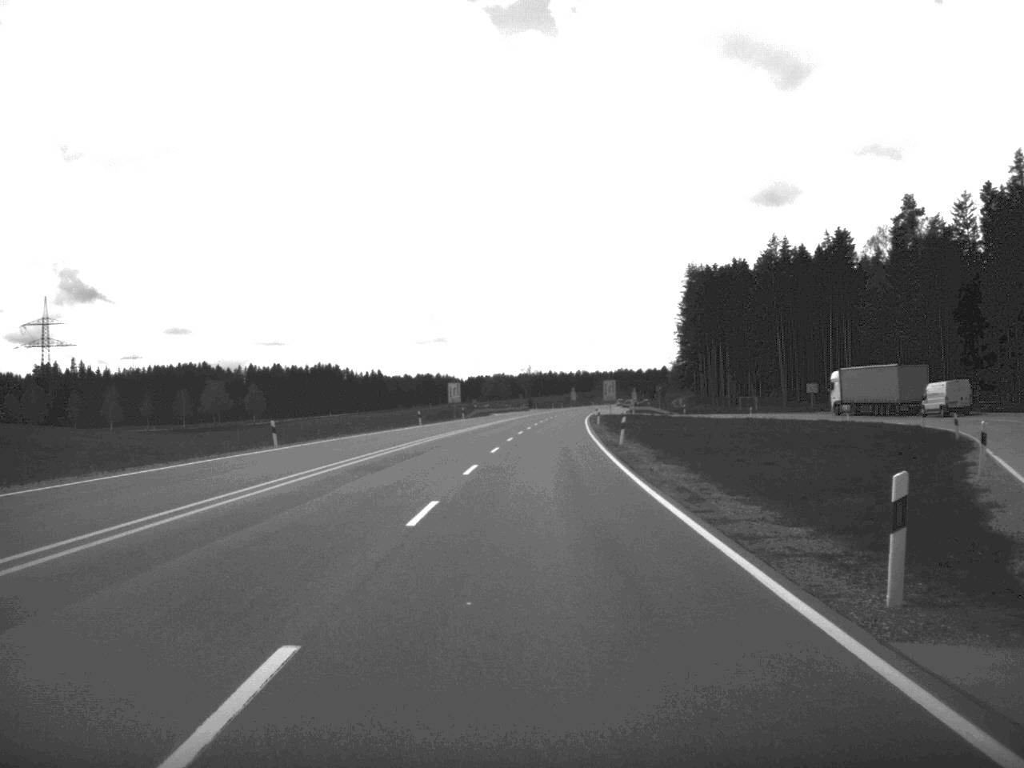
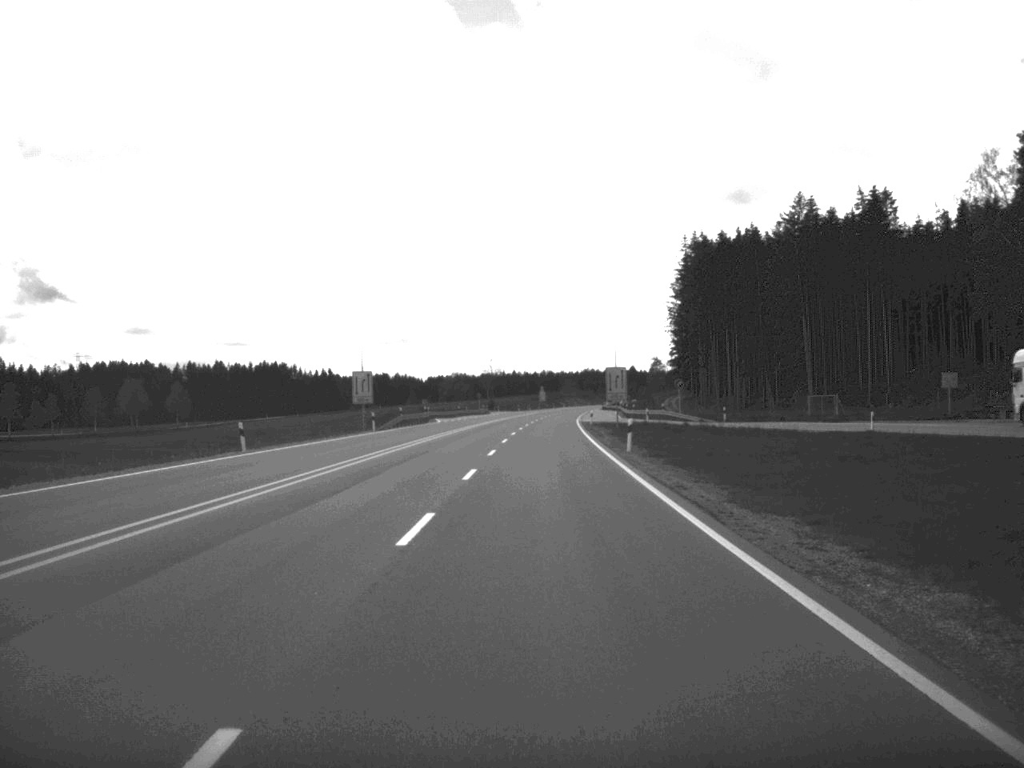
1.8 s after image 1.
(+0.6, +49.5) m; +2°
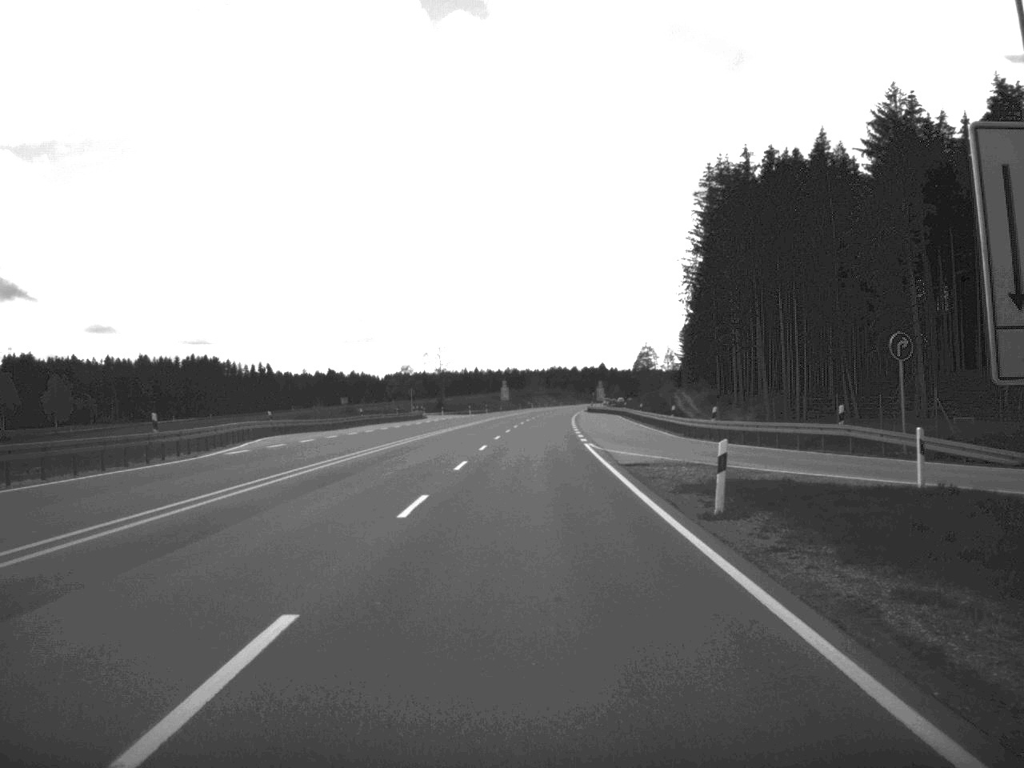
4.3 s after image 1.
(+1.1, +68.4) m; +1°
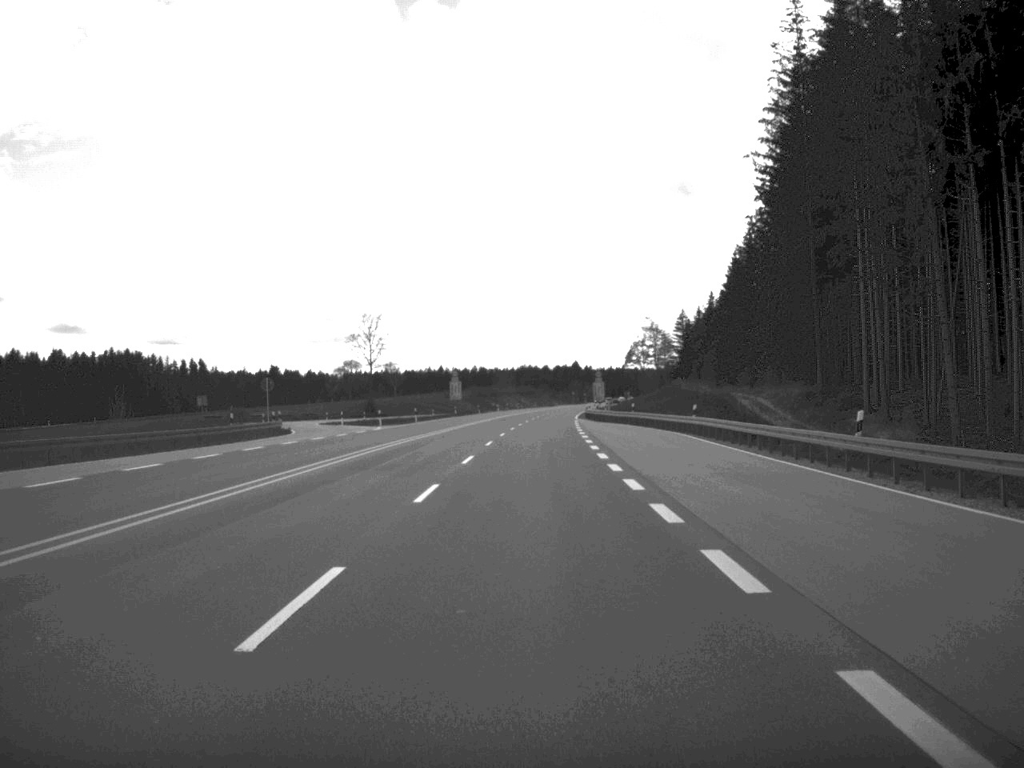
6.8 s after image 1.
(+0.8, +68.7) m; +1°
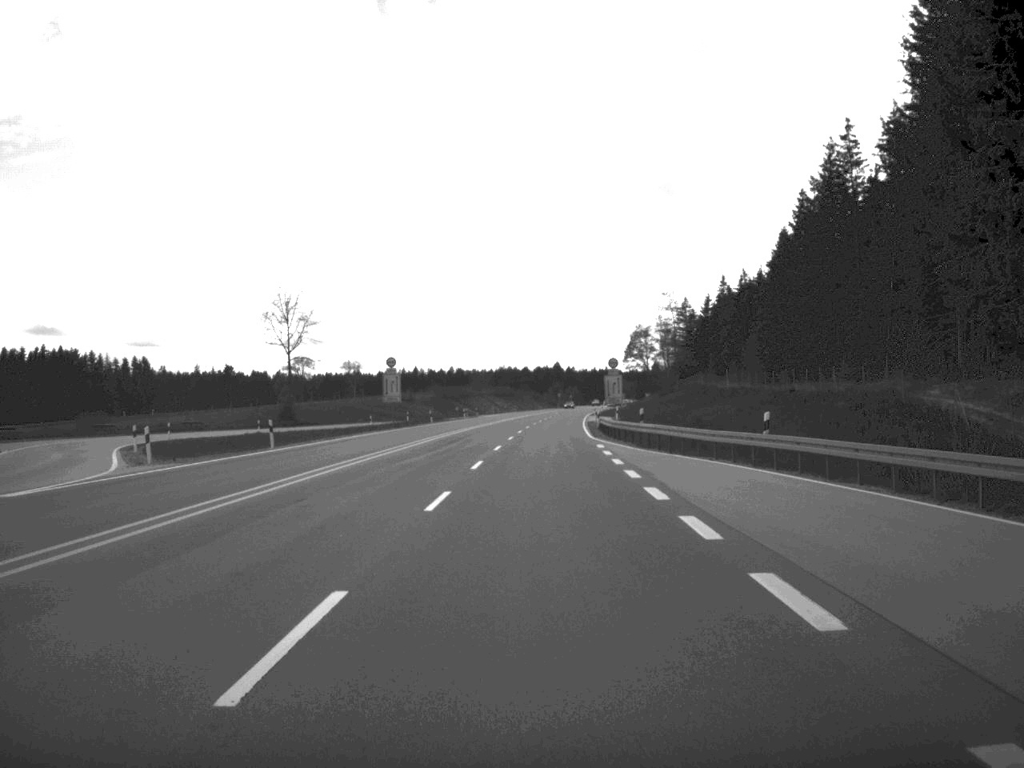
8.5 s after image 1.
(+0.3, +48.9) m; +1°
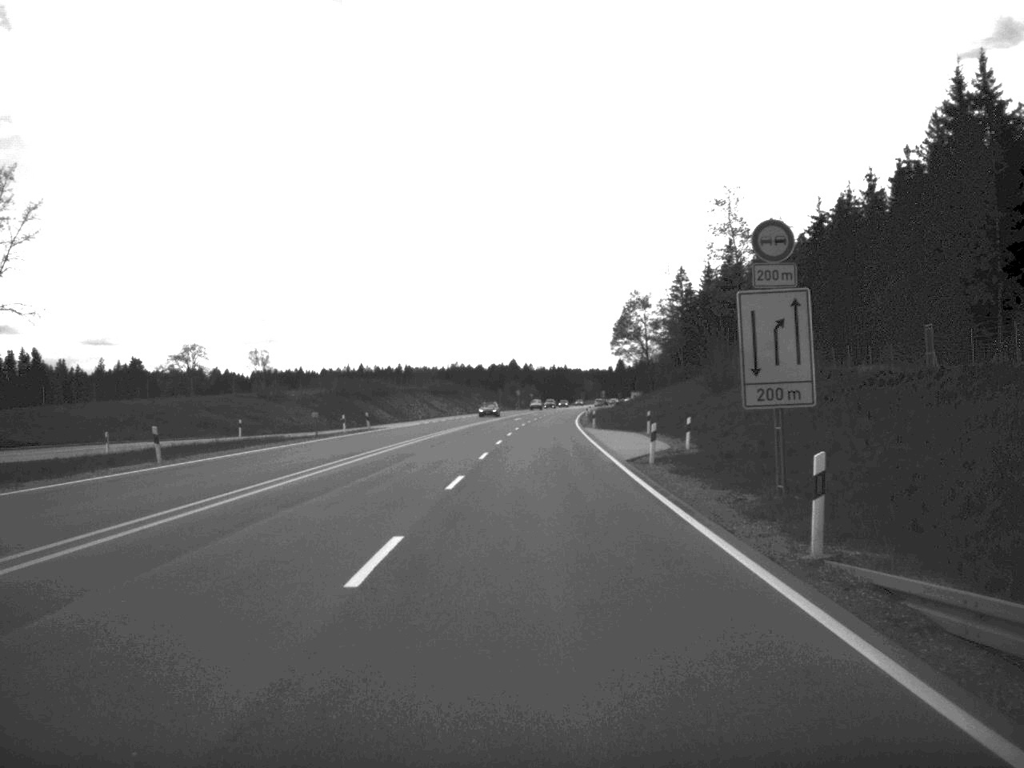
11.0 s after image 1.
(+1.0, +67.3) m; +2°
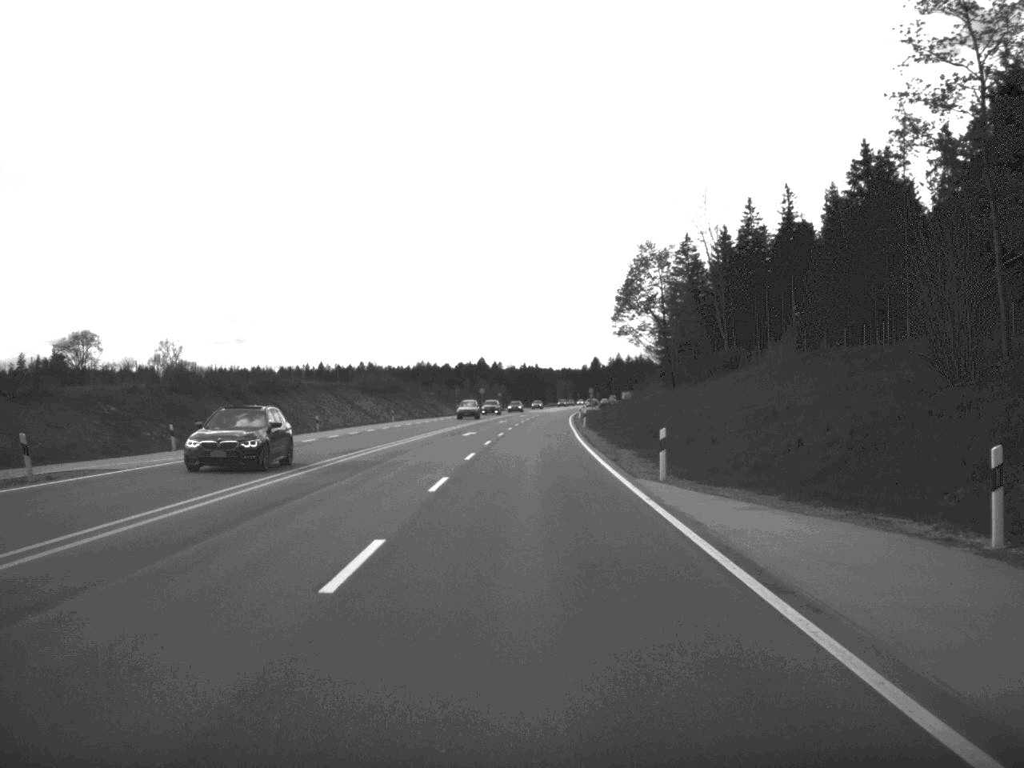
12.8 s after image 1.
(+0.5, +48.0) m; +1°
